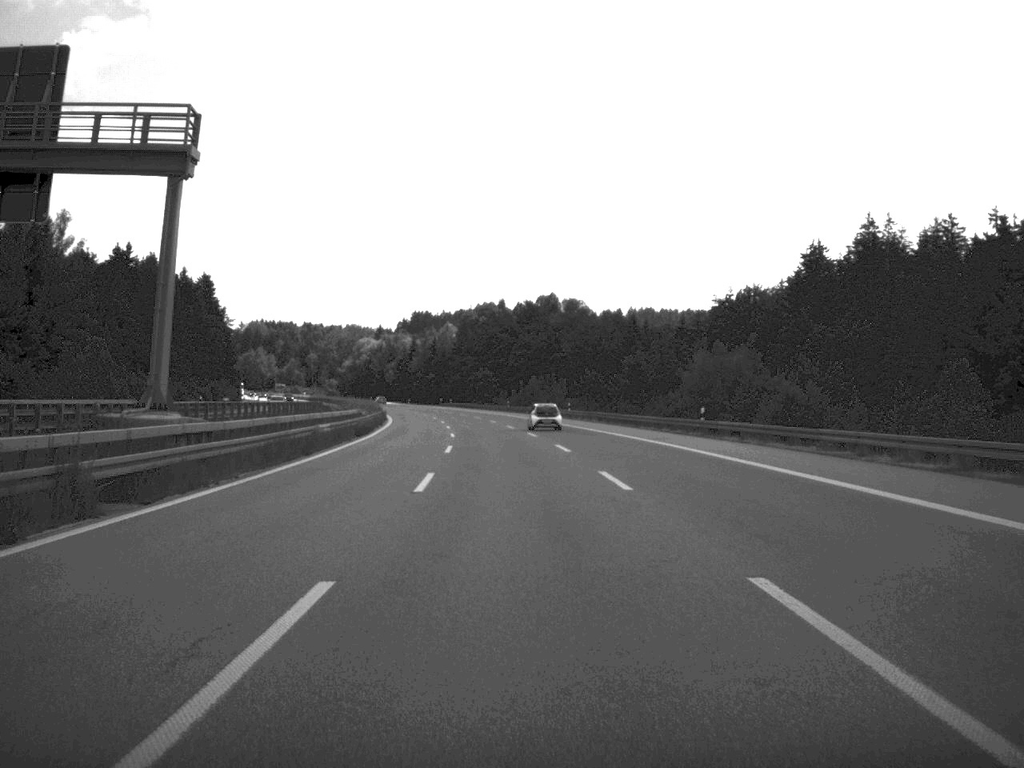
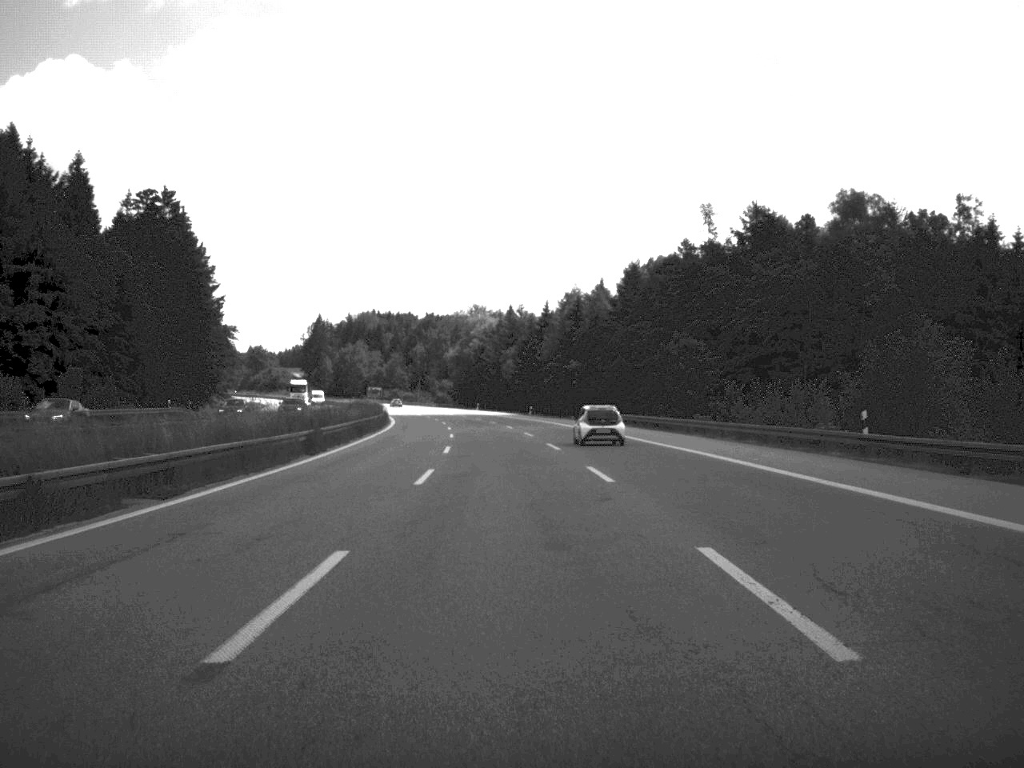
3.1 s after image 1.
(-7.2, +117.7) m; -7°
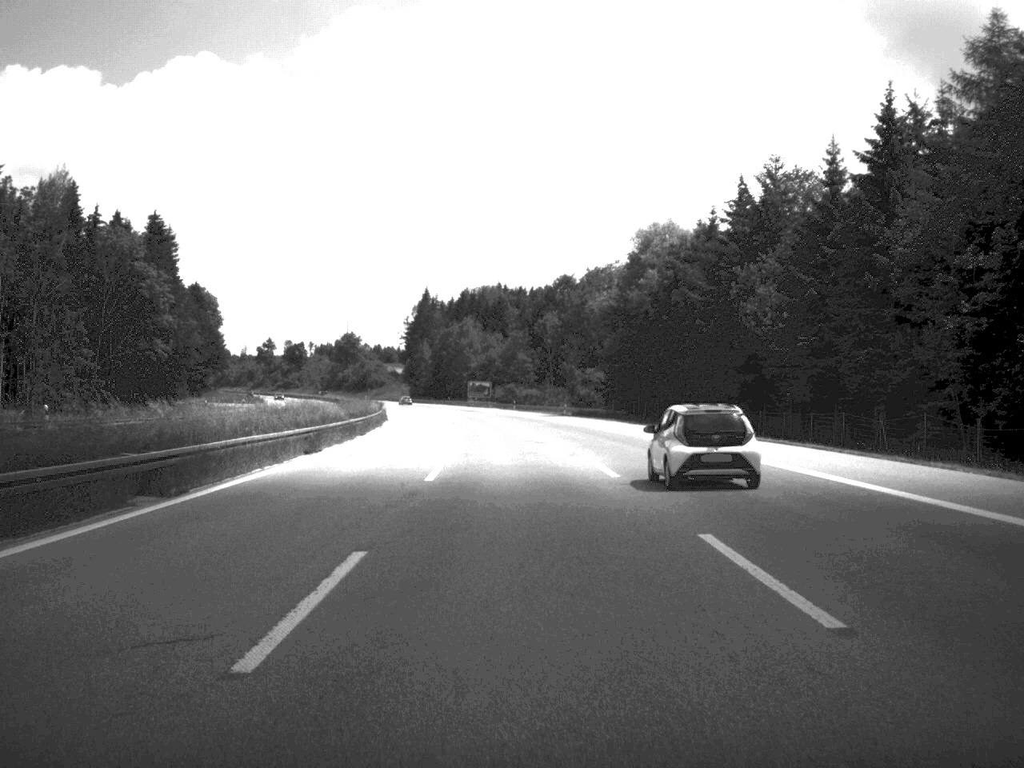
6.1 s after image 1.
(-7.3, +119.4) m; -7°
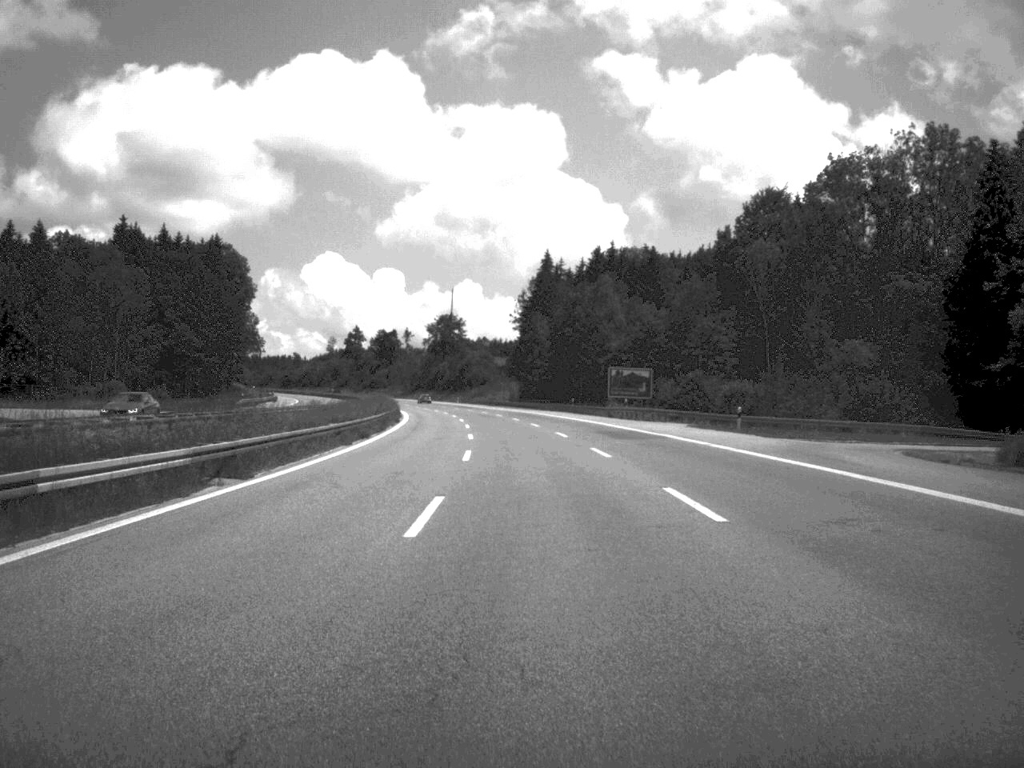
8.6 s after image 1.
(-5.0, +95.1) m; -6°
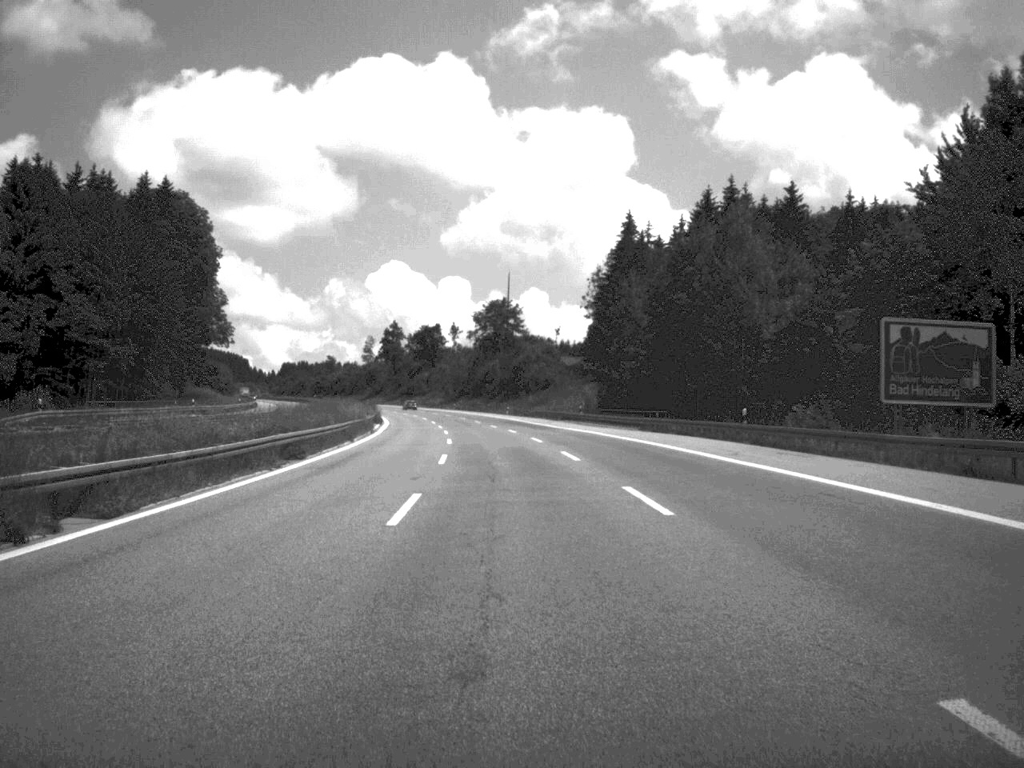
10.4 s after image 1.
(-1.6, +67.1) m; -3°
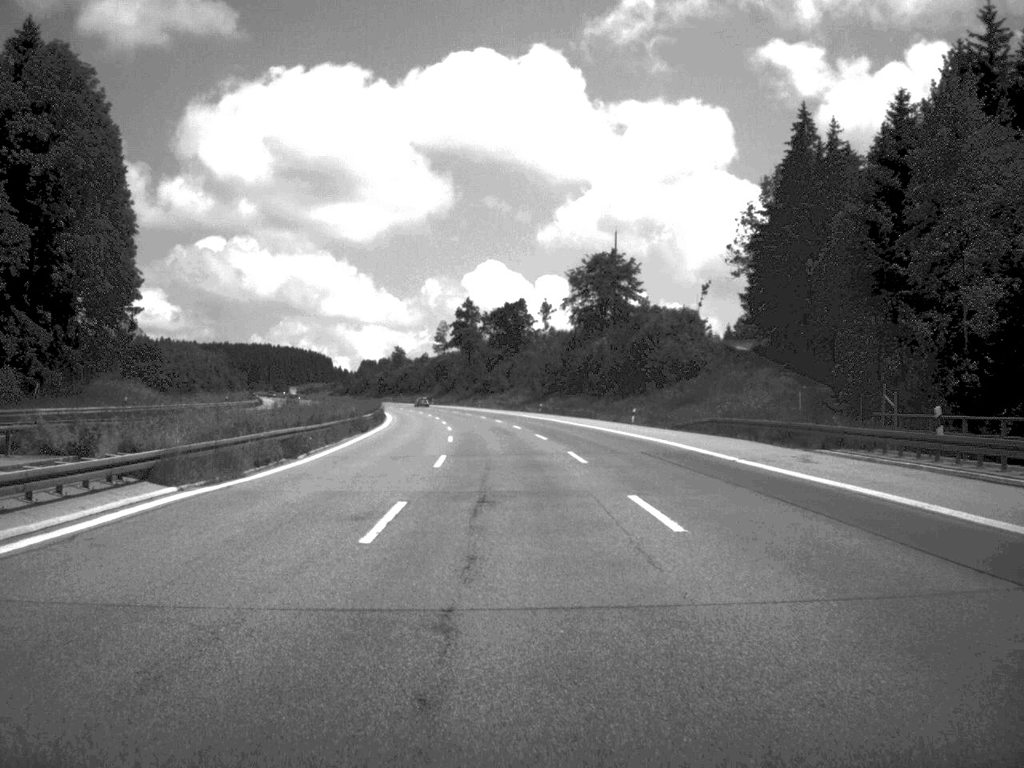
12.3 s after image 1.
(-2.8, +70.9) m; -5°
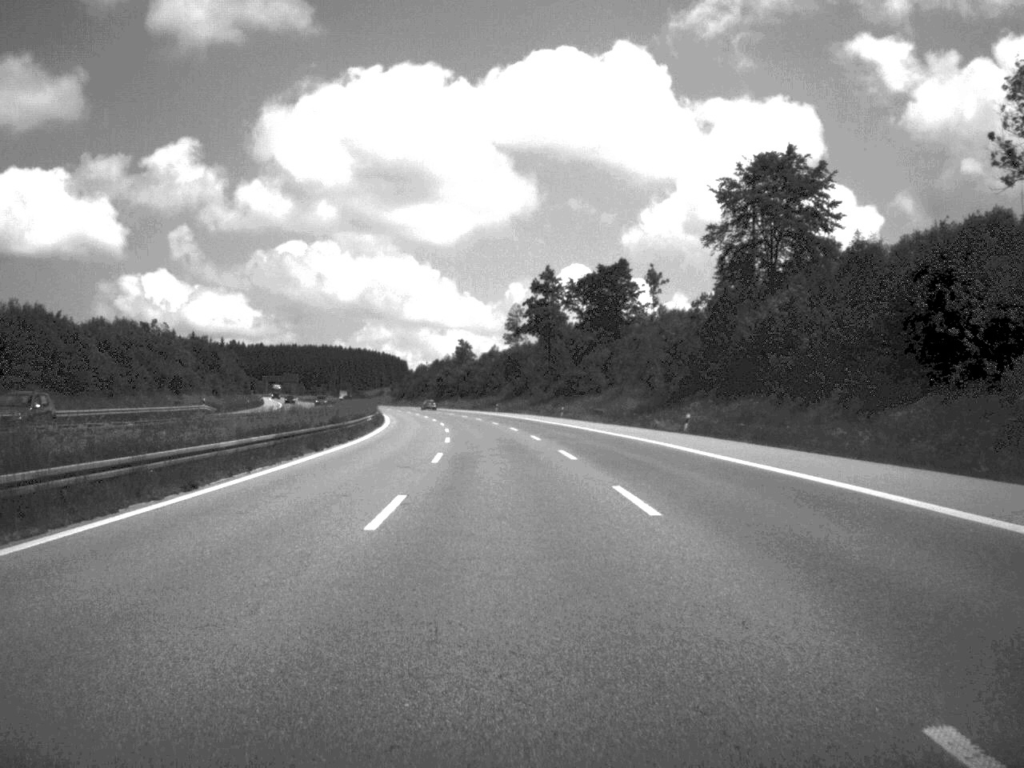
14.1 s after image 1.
(-2.3, +66.8) m; -4°
